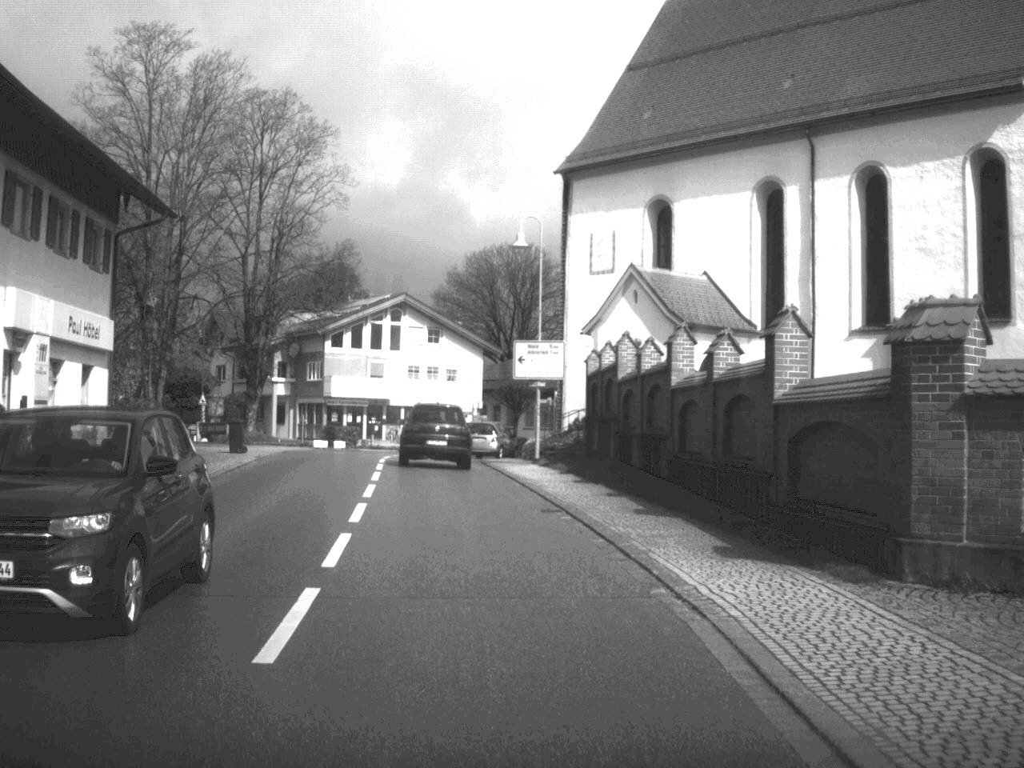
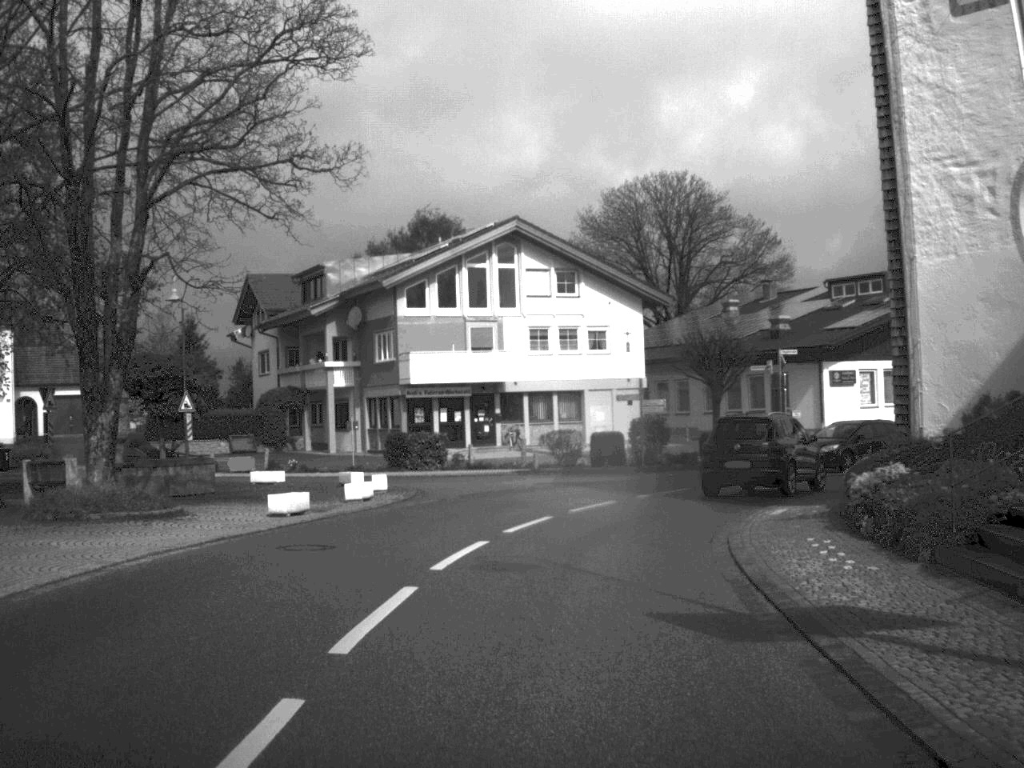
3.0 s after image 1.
(-2.1, +30.8) m; -6°
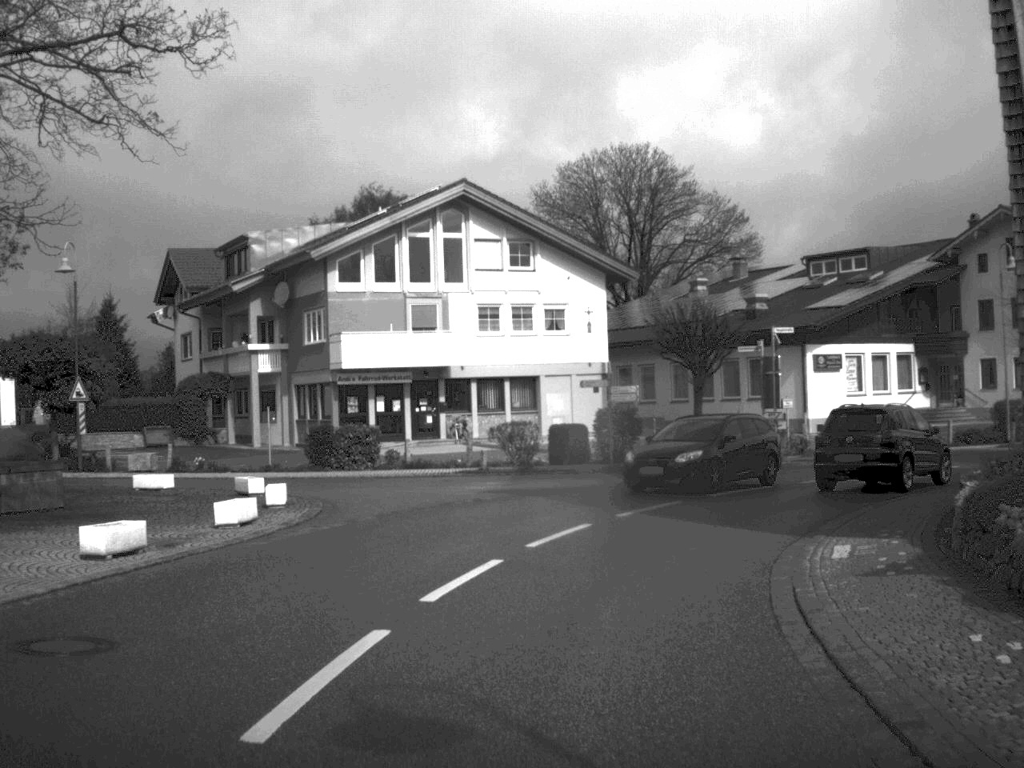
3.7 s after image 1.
(+0.1, +6.6) m; +2°
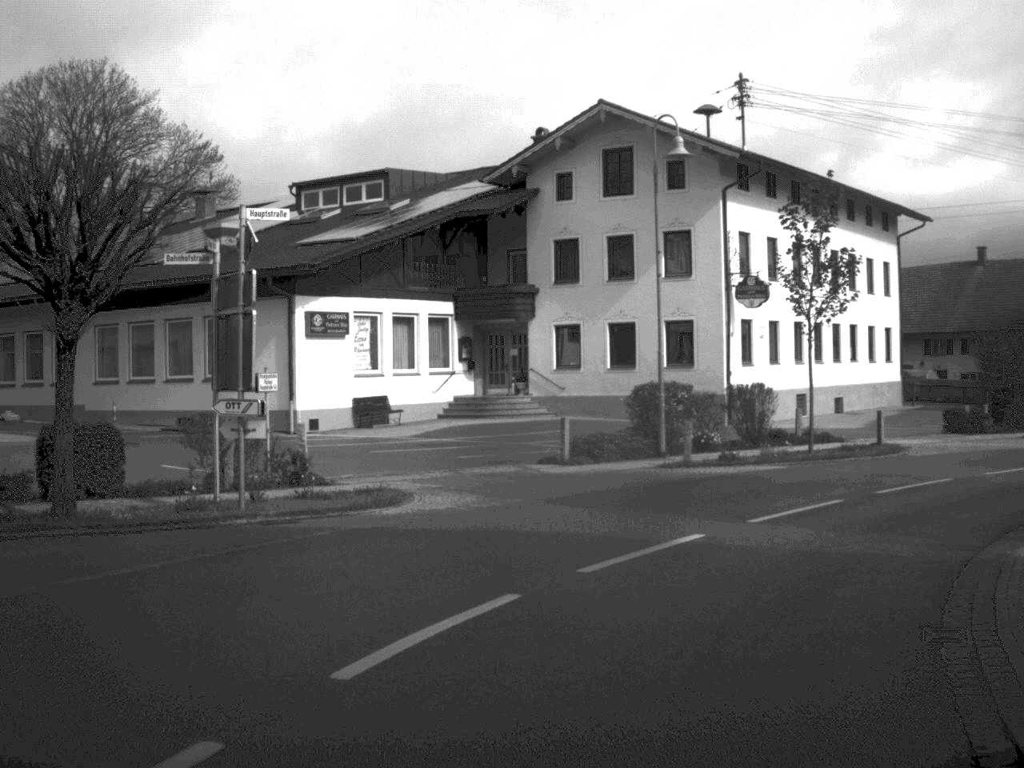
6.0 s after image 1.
(+3.4, +20.0) m; +24°
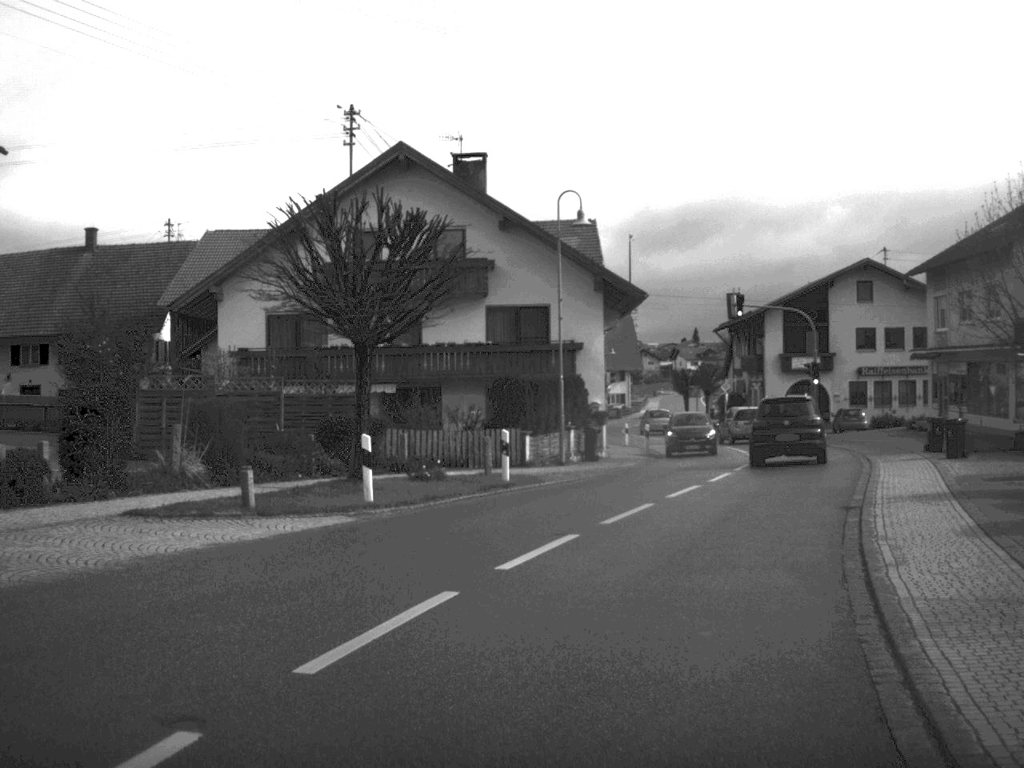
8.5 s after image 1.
(+6.8, +18.6) m; +39°
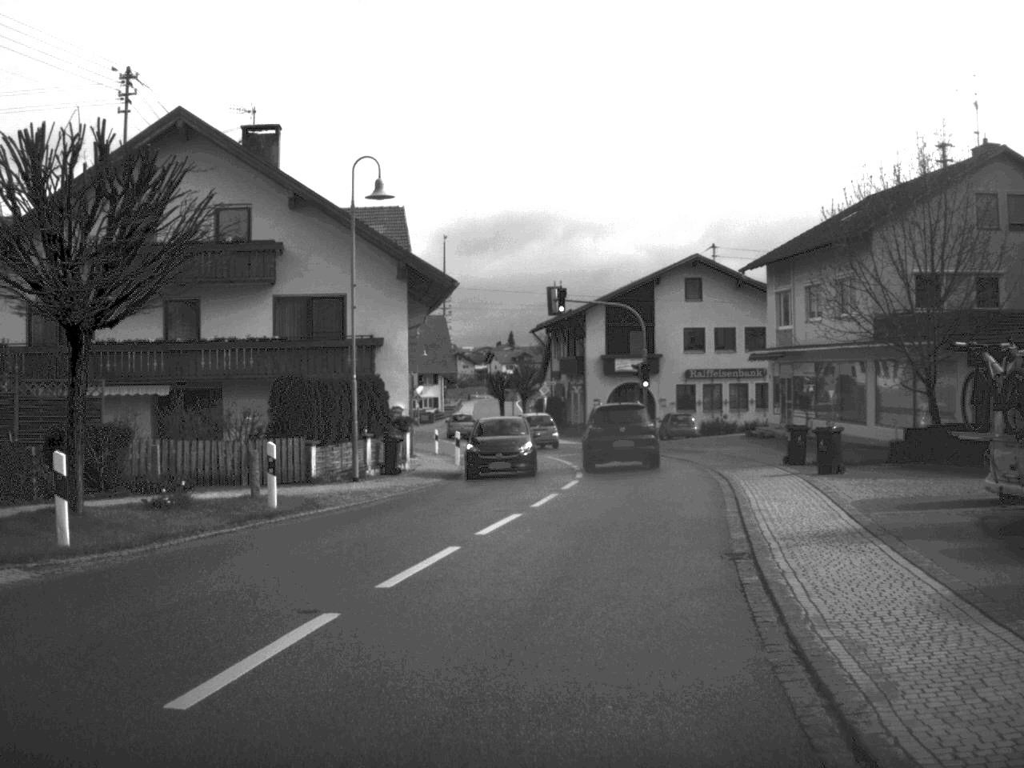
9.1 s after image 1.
(+0.4, +5.1) m; +8°
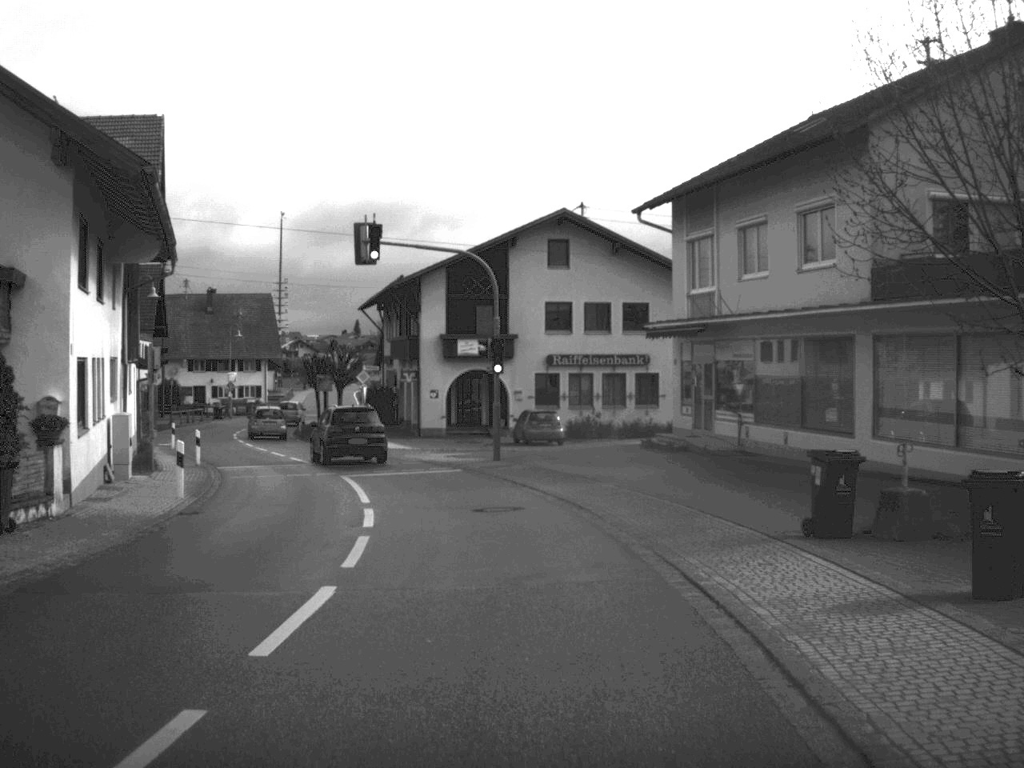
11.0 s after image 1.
(+1.1, +15.9) m; +6°
